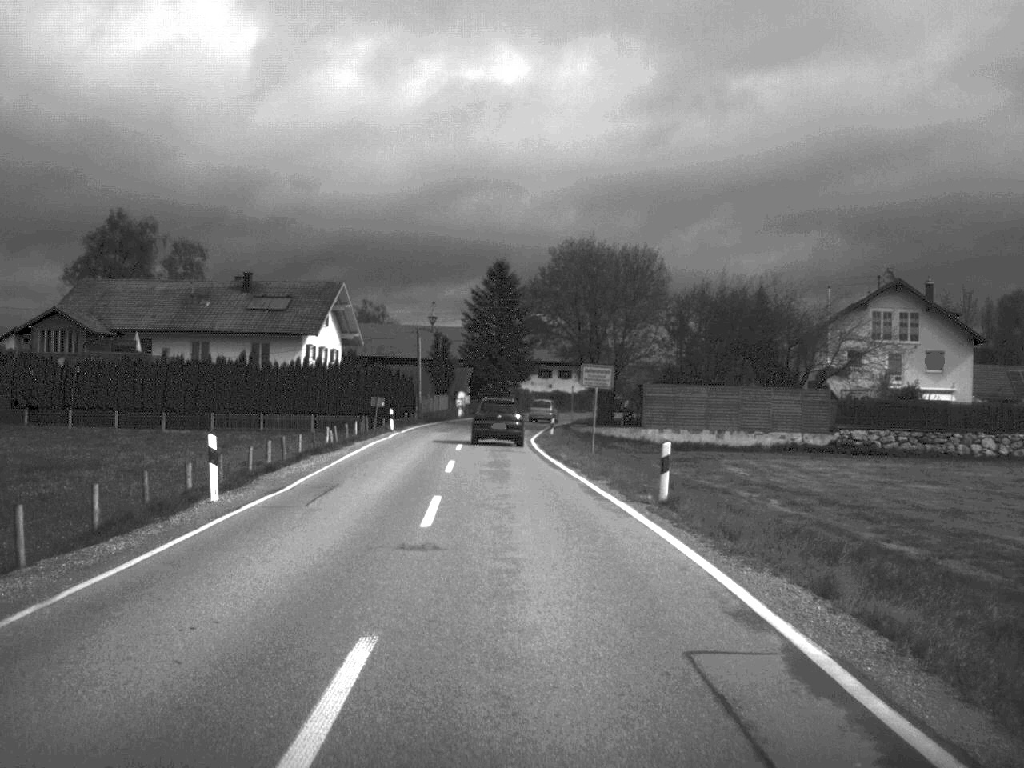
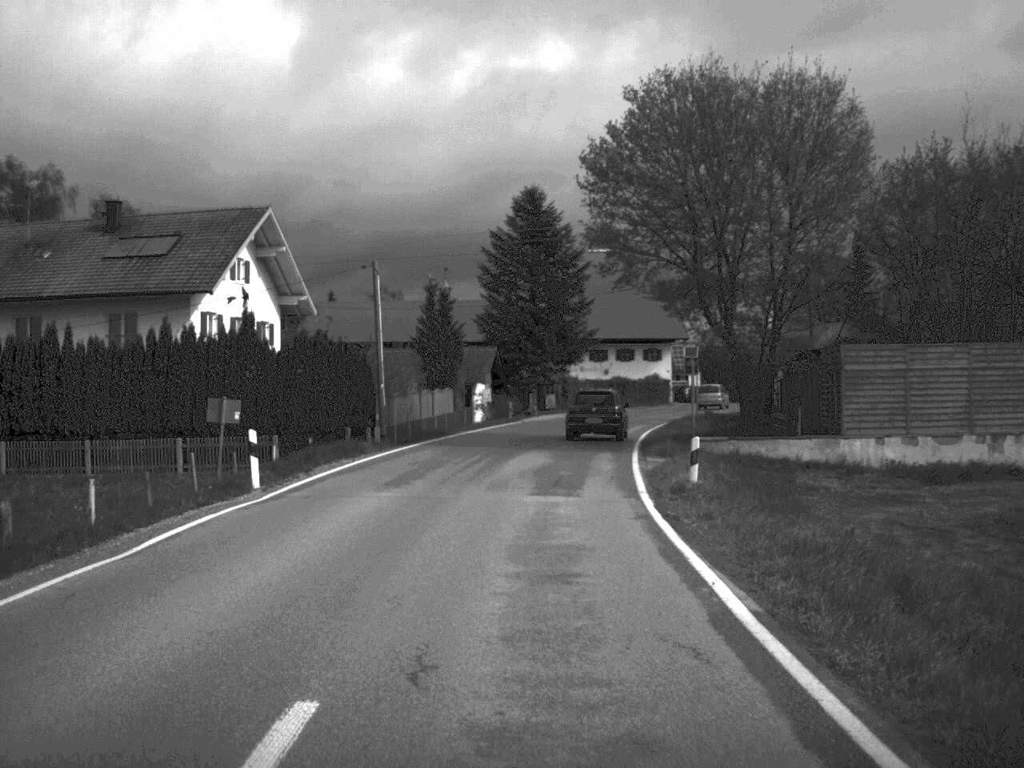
(-0.9, +37.2) m; -2°
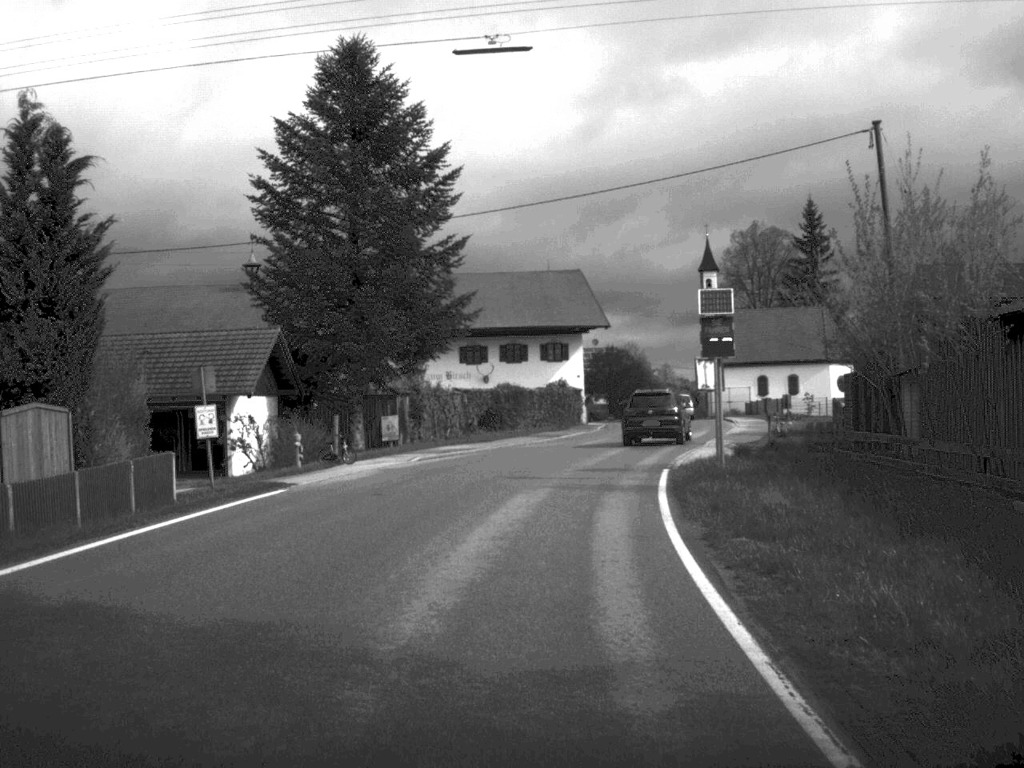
(+1.6, +35.4) m; +6°
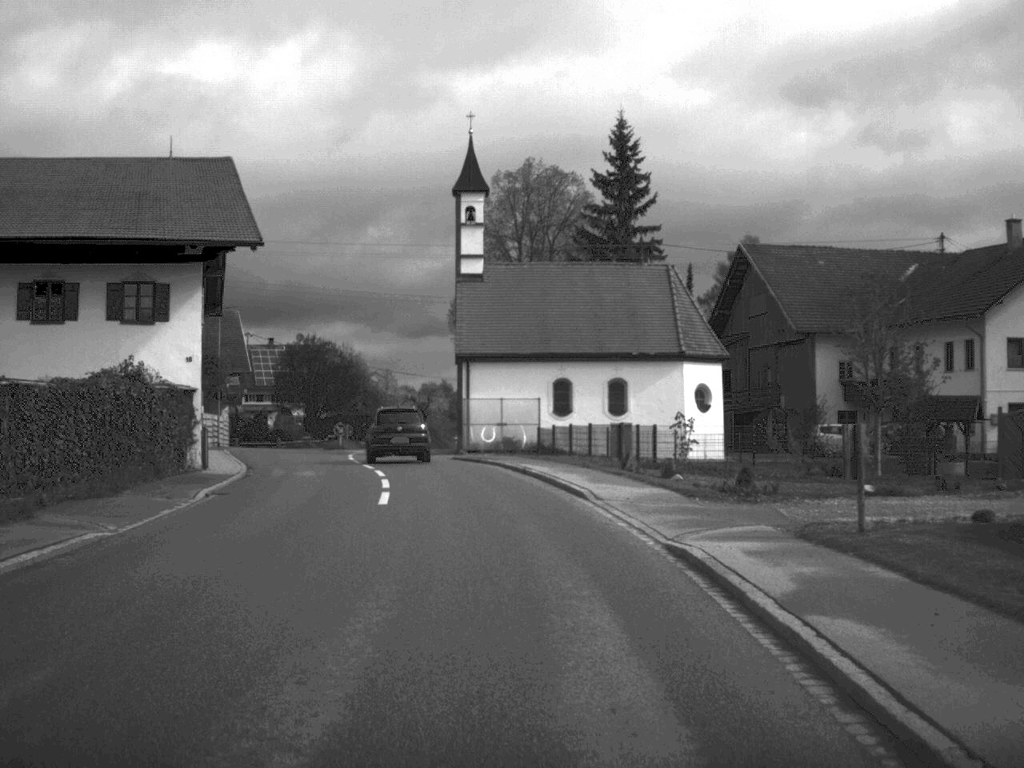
(+4.1, +39.8) m; +12°
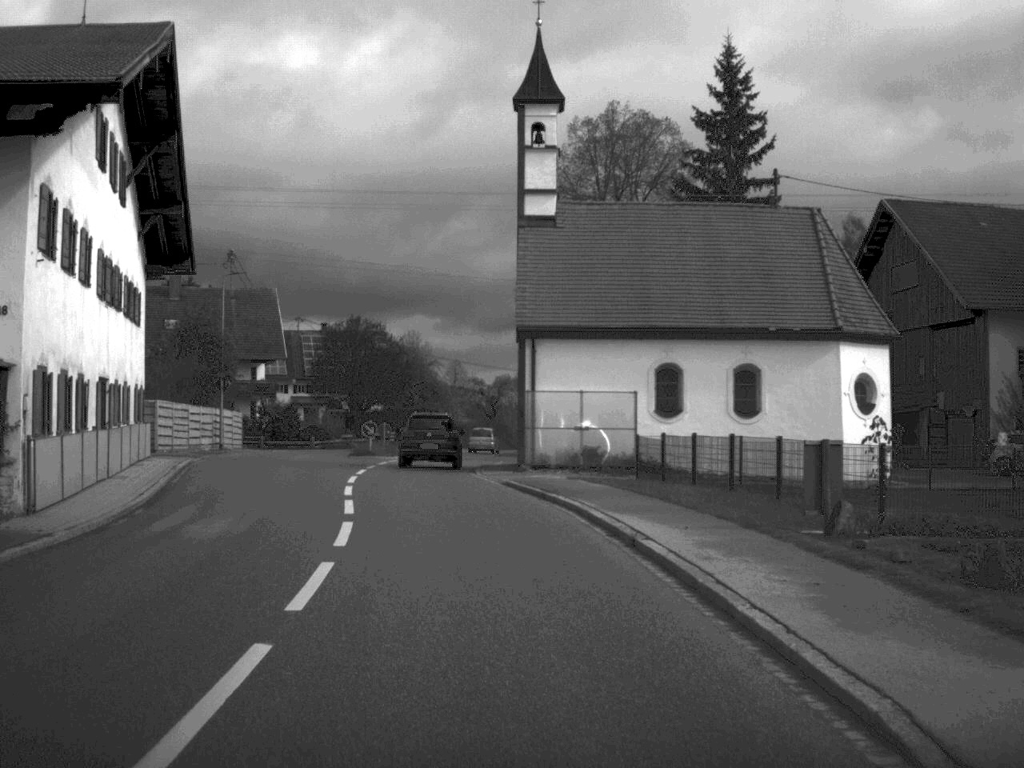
(-0.3, +14.9) m; -4°
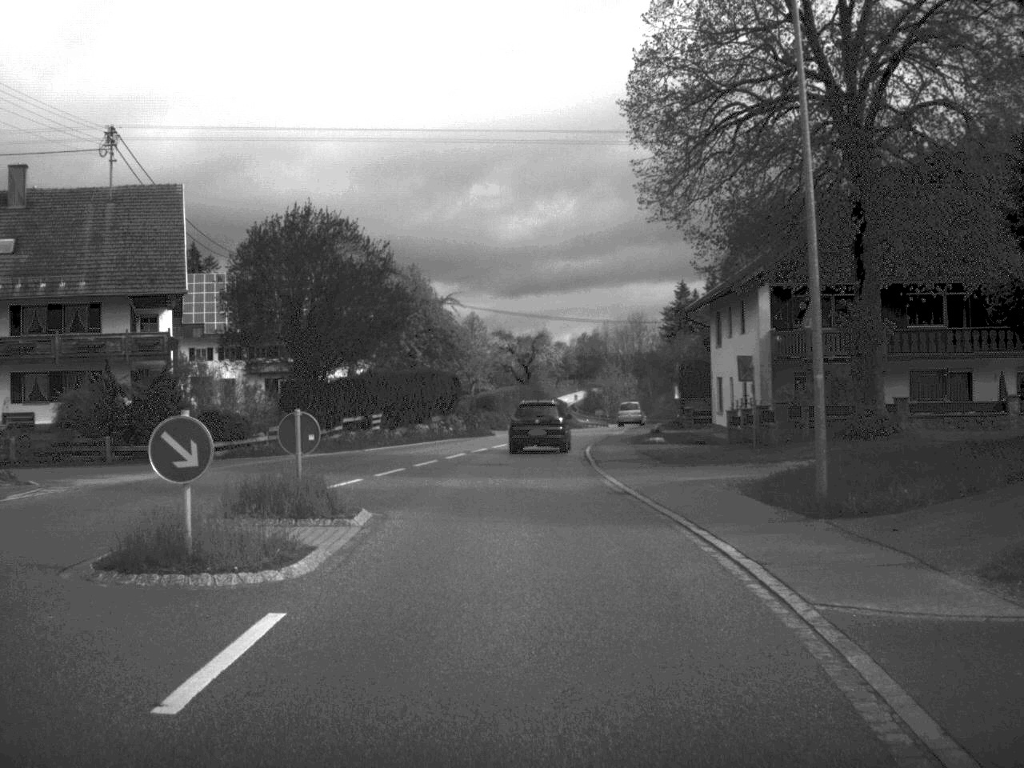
(-2.7, +38.3) m; 0°
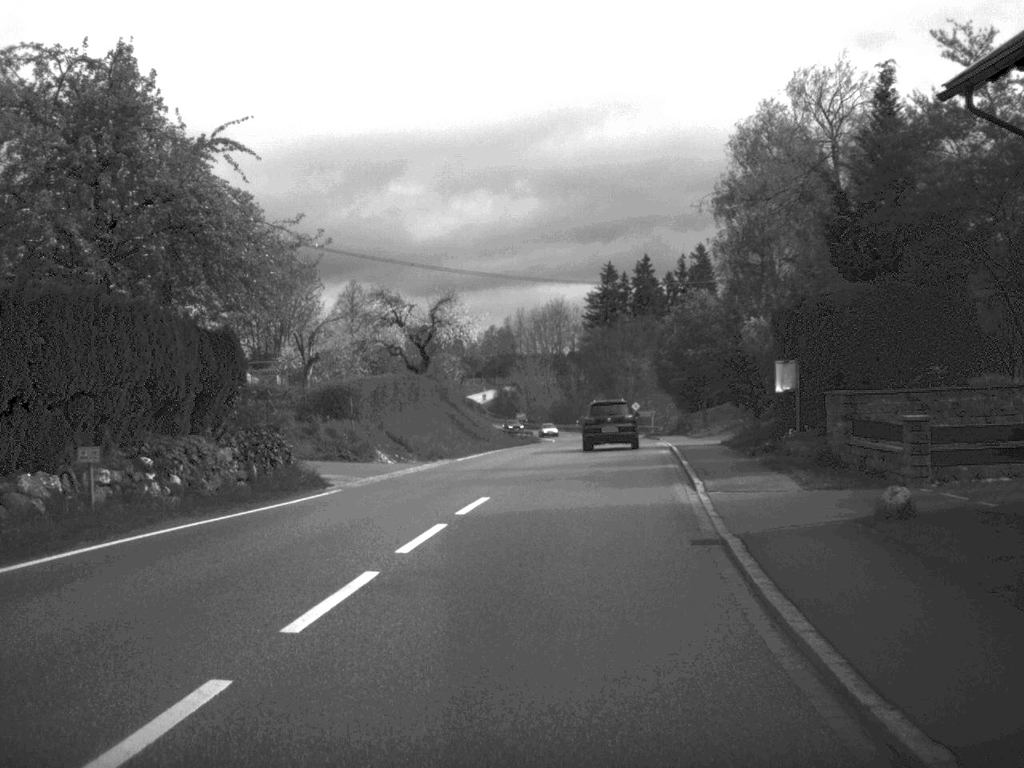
(+0.1, +41.1) m; +4°
